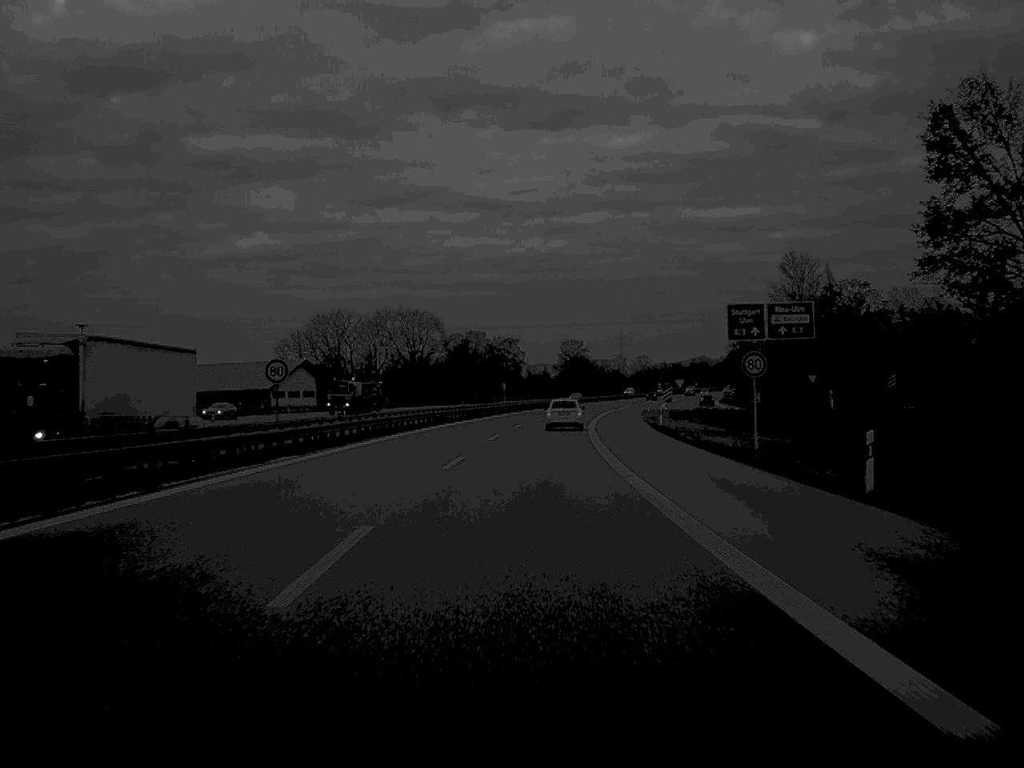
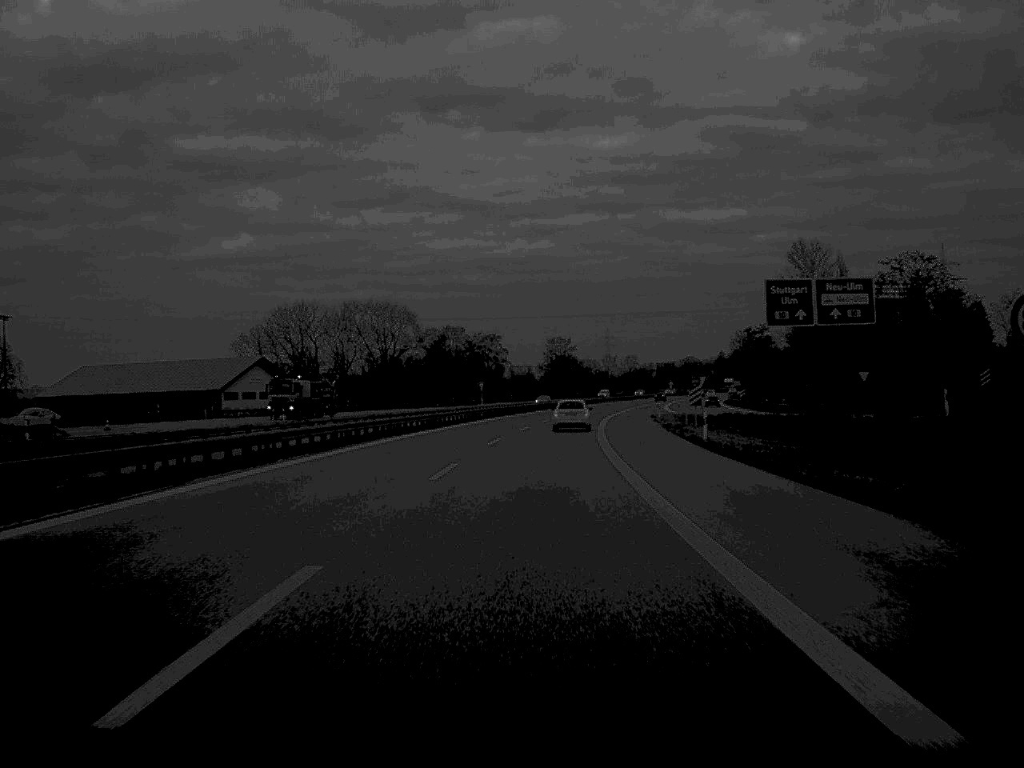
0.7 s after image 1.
(+0.1, +22.2) m; +1°
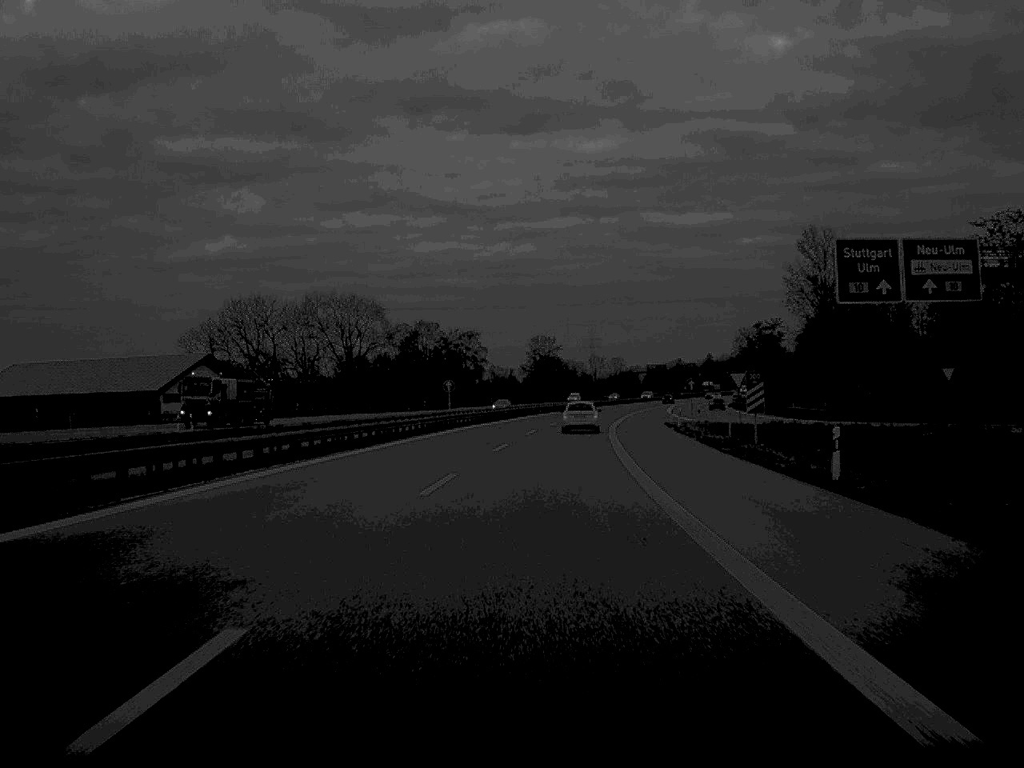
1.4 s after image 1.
(+0.1, +22.0) m; +1°
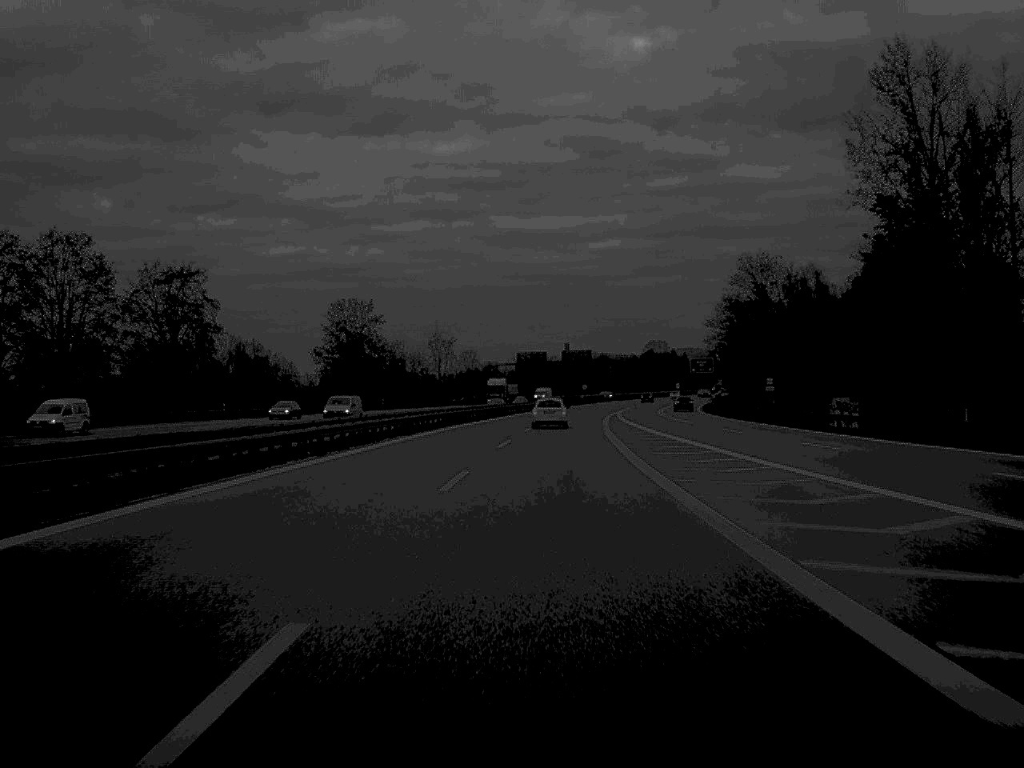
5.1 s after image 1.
(+6.4, +110.0) m; +7°
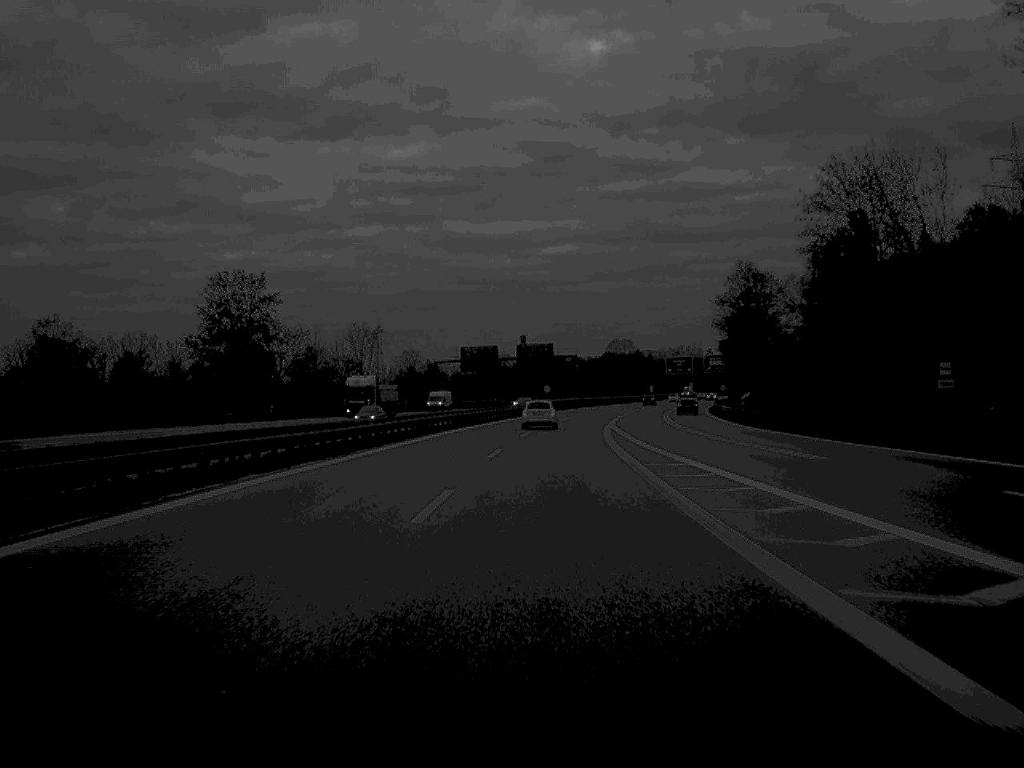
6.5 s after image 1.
(+0.7, +41.9) m; +2°
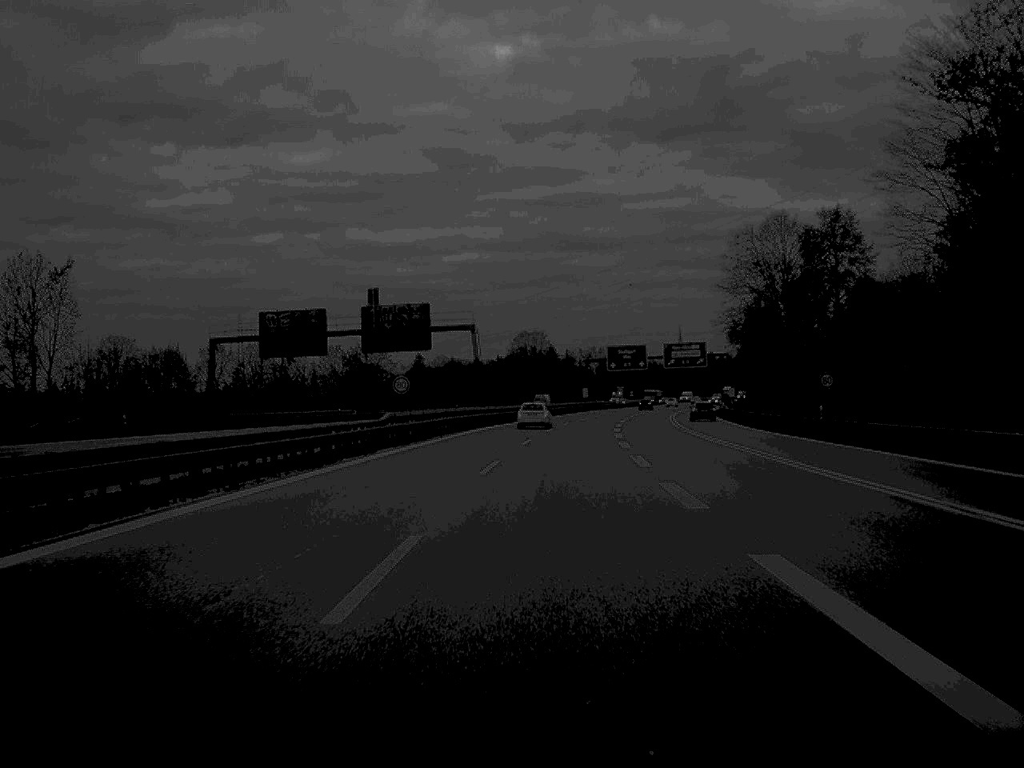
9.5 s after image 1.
(+3.2, +80.7) m; +5°
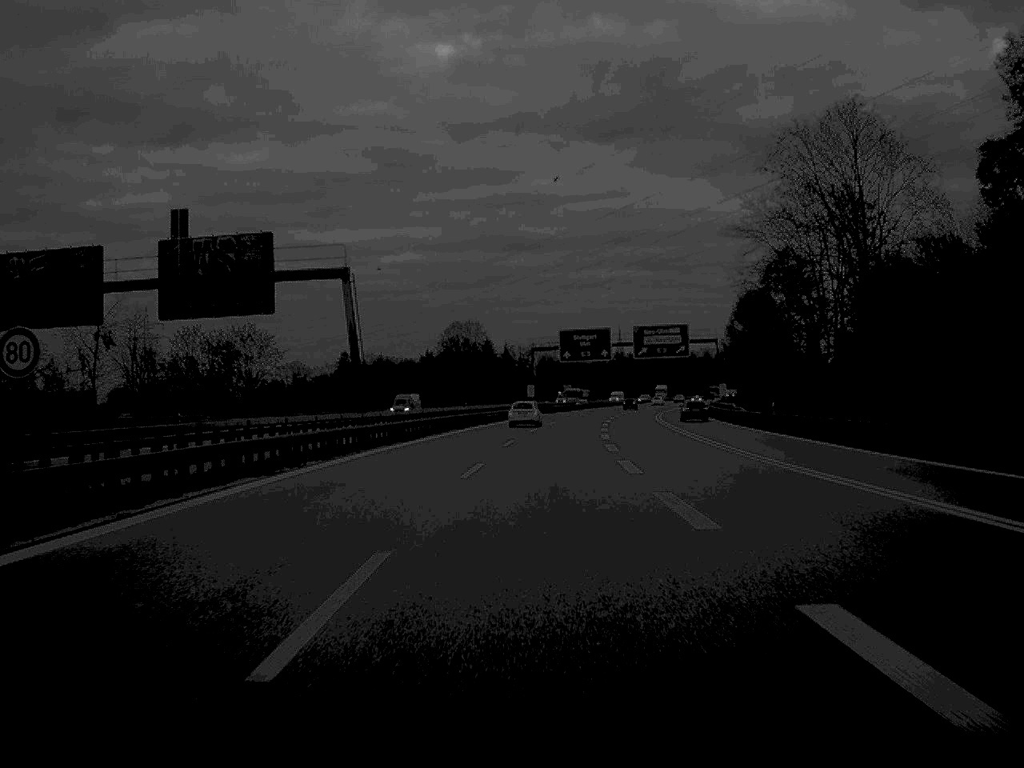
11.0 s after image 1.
(+1.0, +38.8) m; +3°
